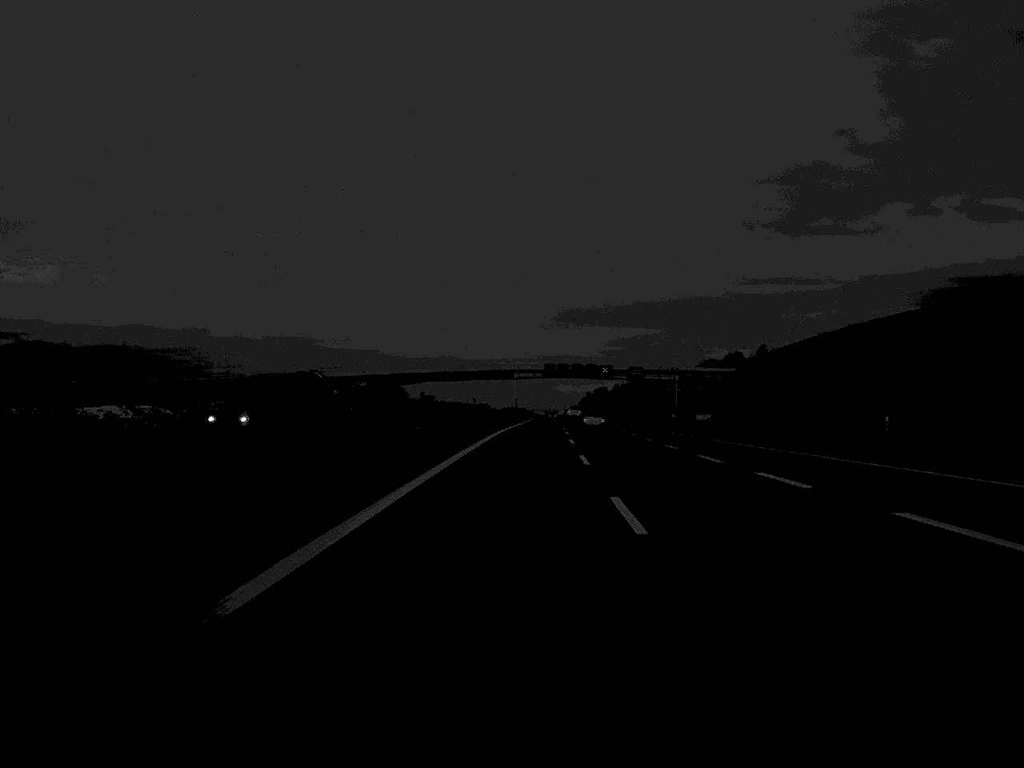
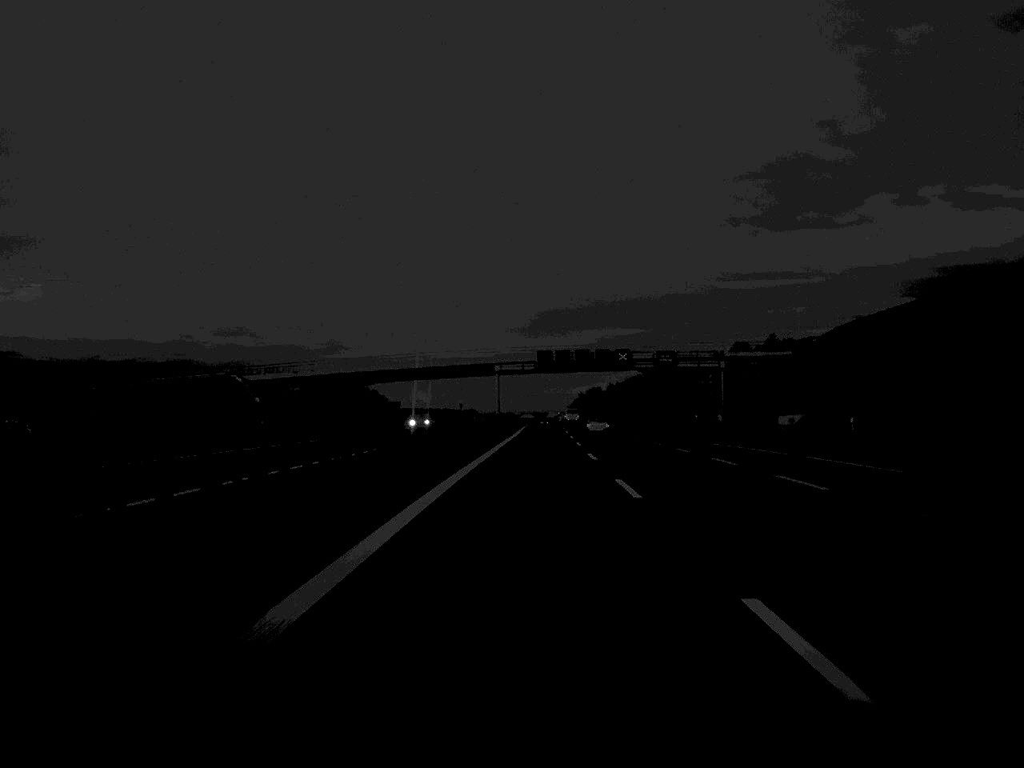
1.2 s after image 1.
(+0.2, +47.0) m; +1°
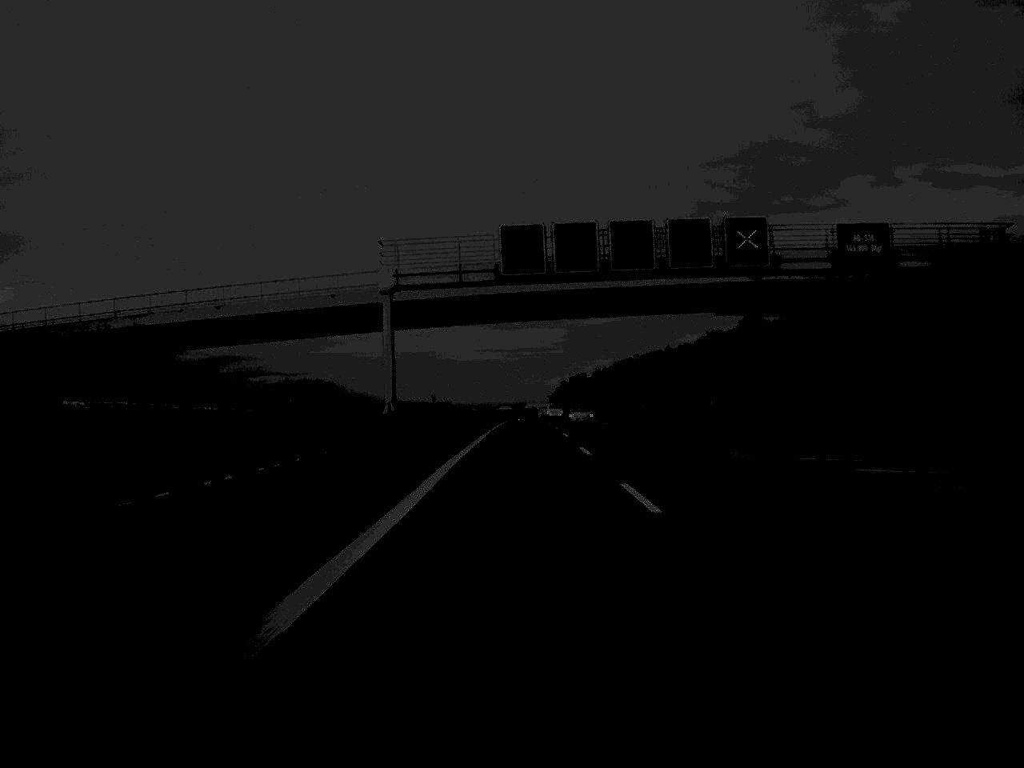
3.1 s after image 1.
(+0.9, +76.2) m; +1°
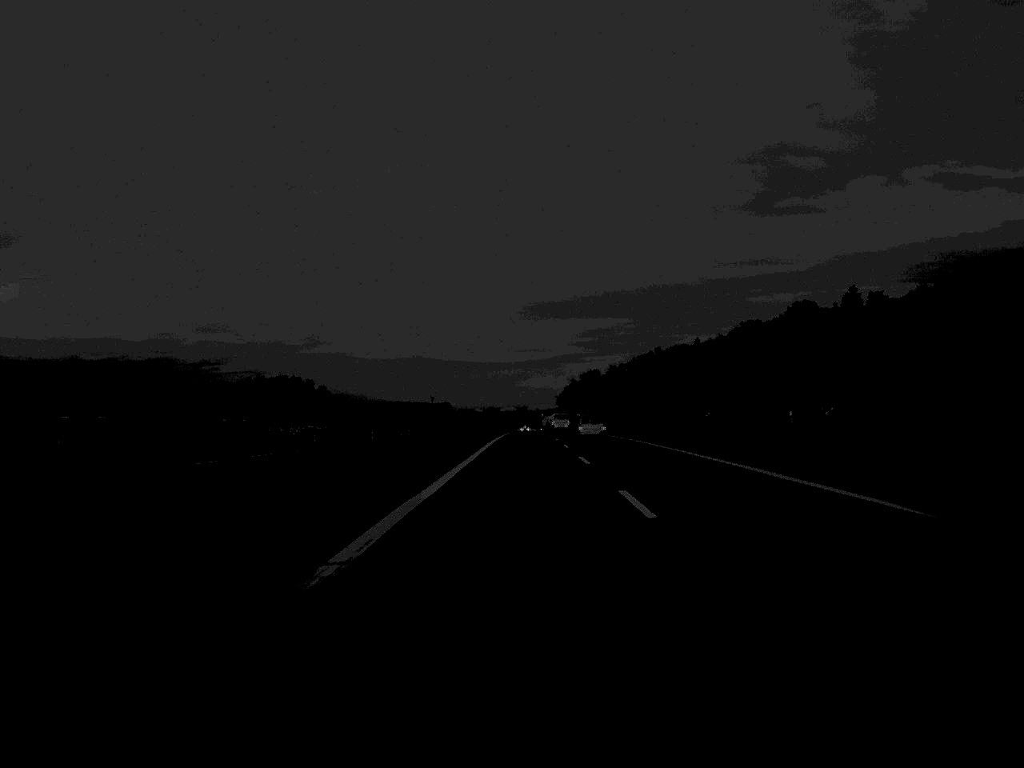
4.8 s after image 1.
(0.0, +71.7) m; 0°
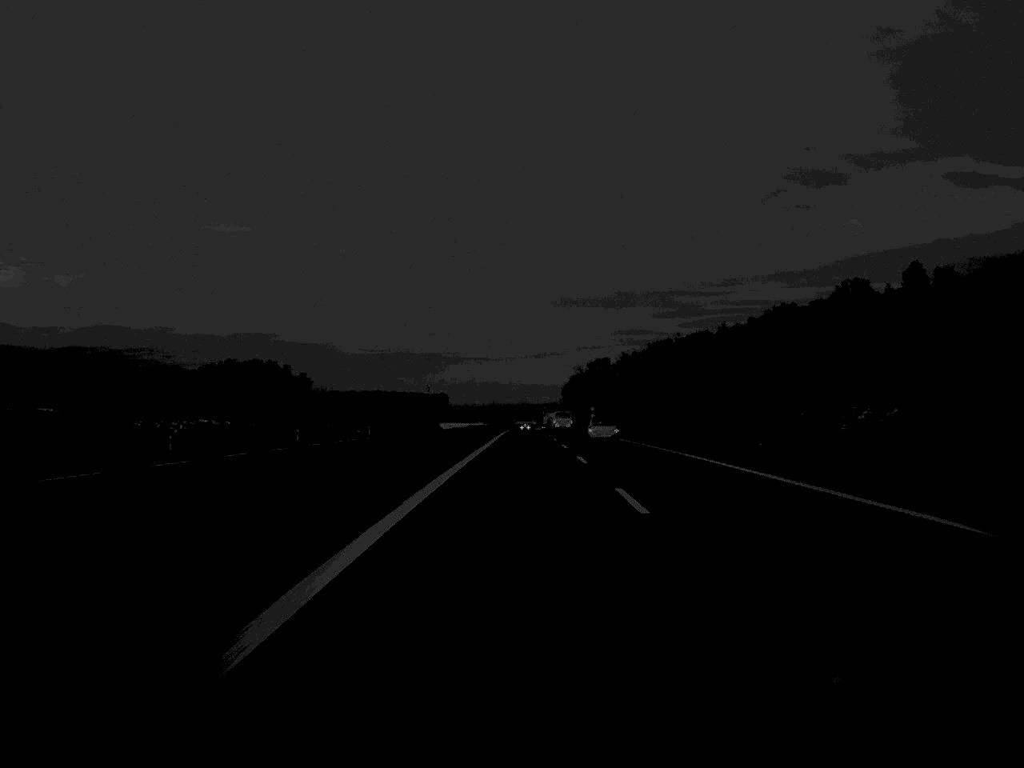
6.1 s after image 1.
(0.0, +52.6) m; 0°
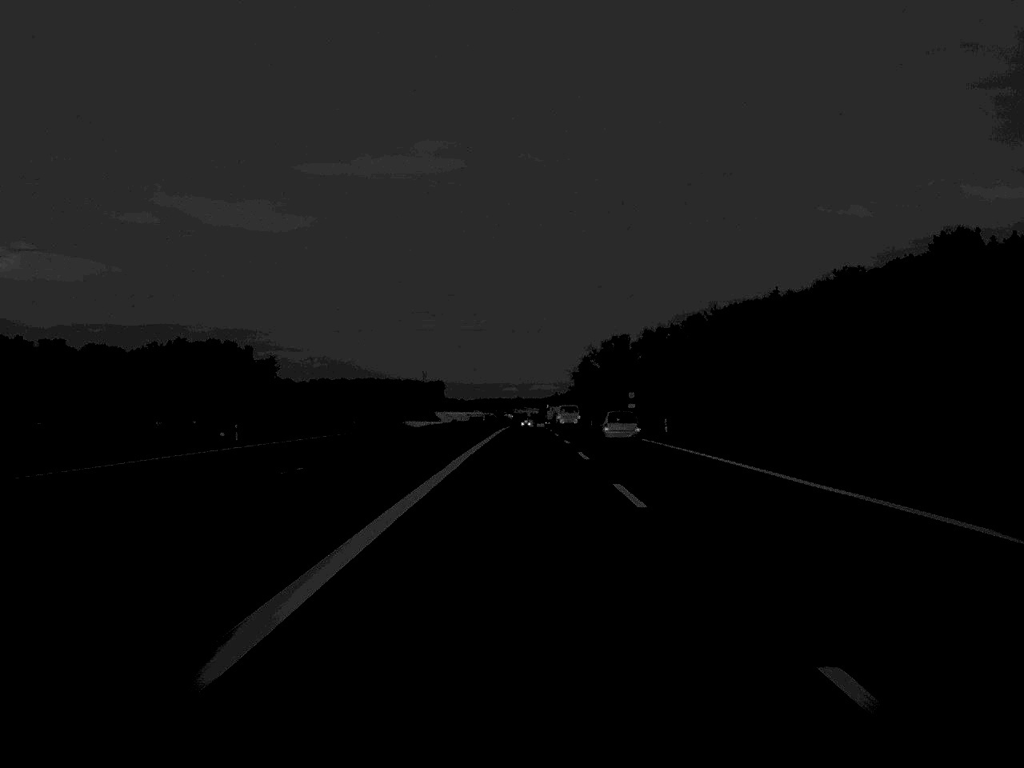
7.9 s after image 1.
(0.0, +71.7) m; 0°
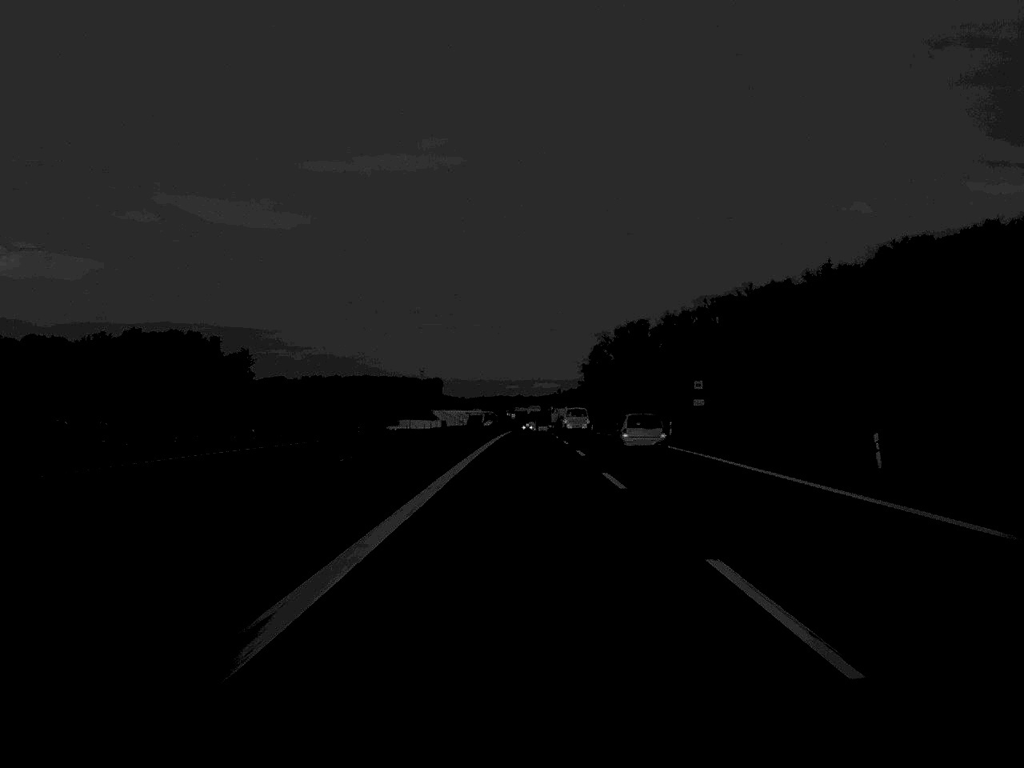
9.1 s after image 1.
(0.0, +48.2) m; 0°
